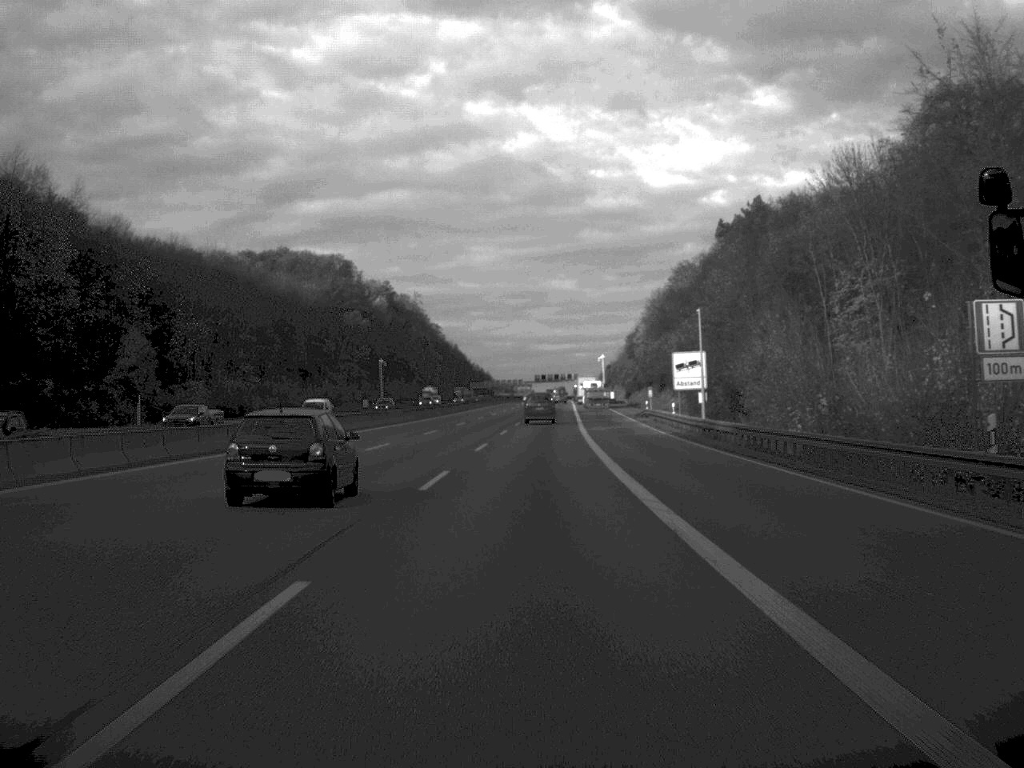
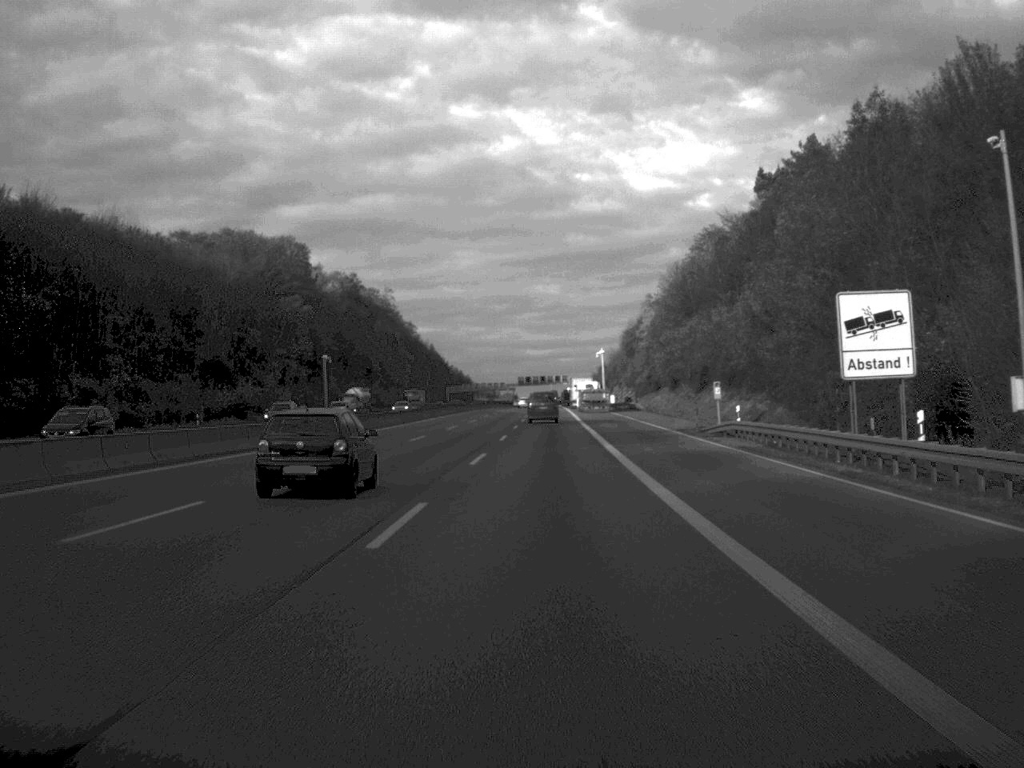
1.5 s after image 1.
(+0.3, +44.4) m; +1°
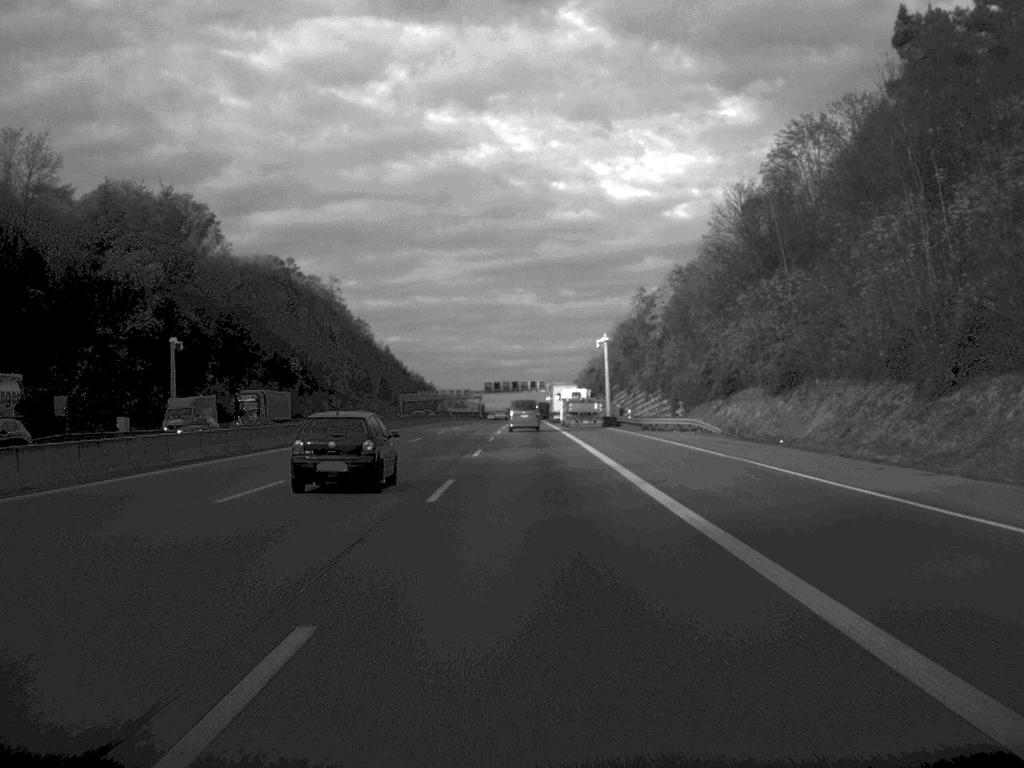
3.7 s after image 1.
(+0.8, +64.1) m; +1°
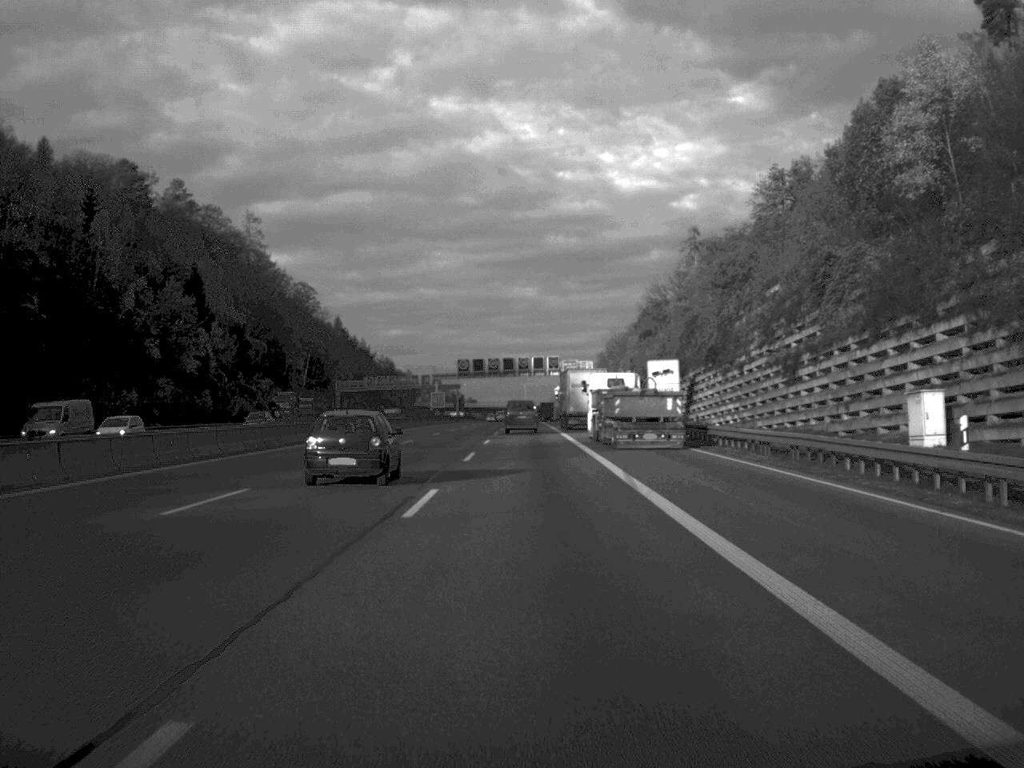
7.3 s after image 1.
(-0.1, +109.4) m; 0°
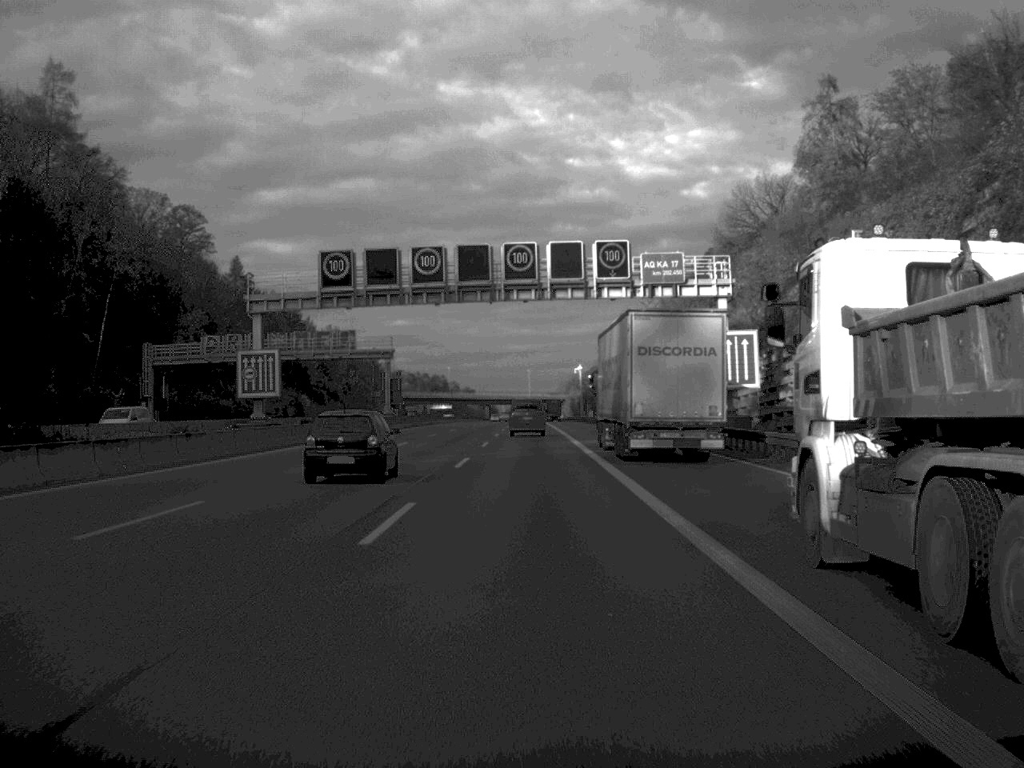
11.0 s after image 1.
(0.0, +109.7) m; 0°
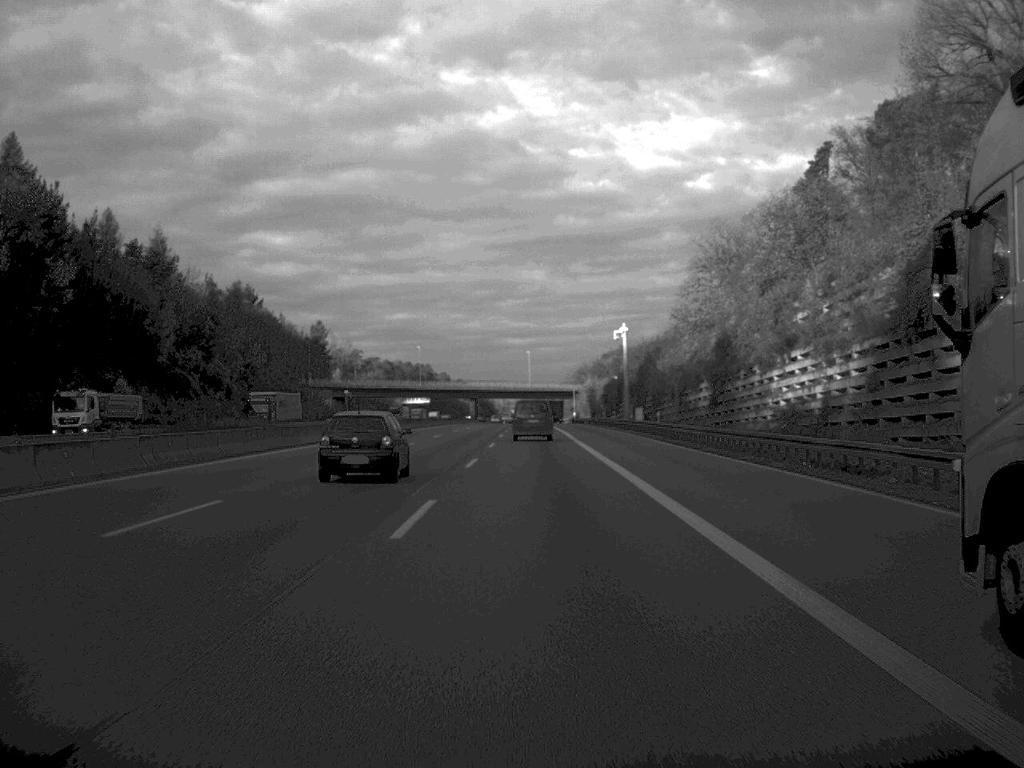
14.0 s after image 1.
(-0.1, +88.2) m; 0°
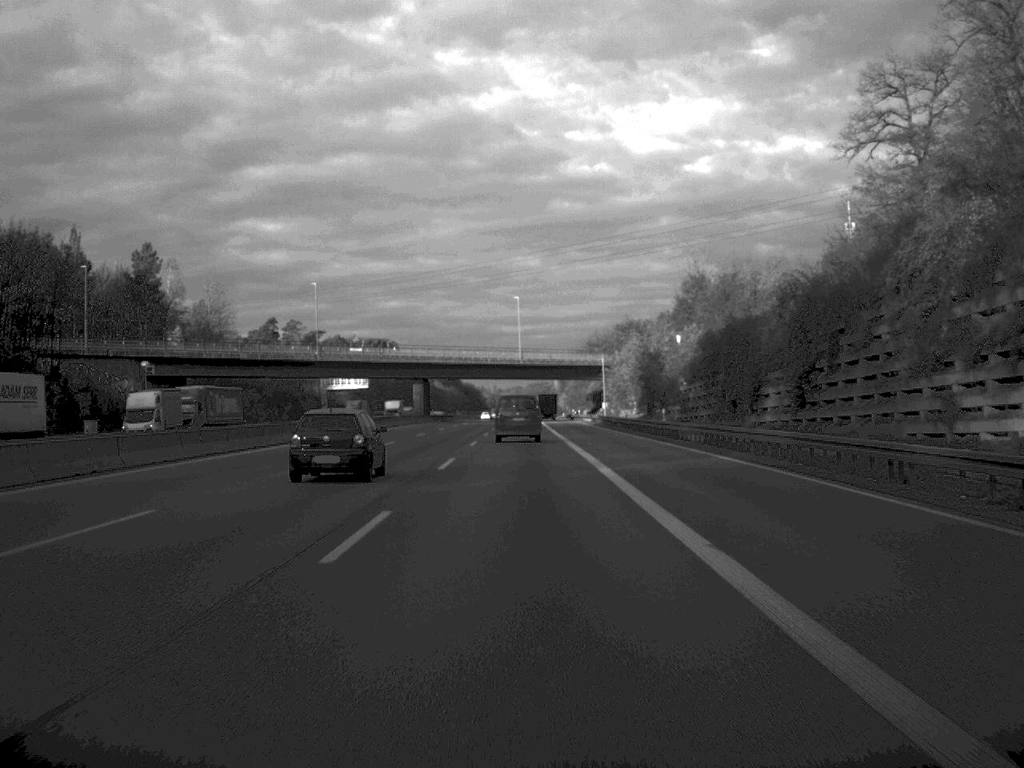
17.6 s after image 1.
(+0.5, +109.0) m; 0°
